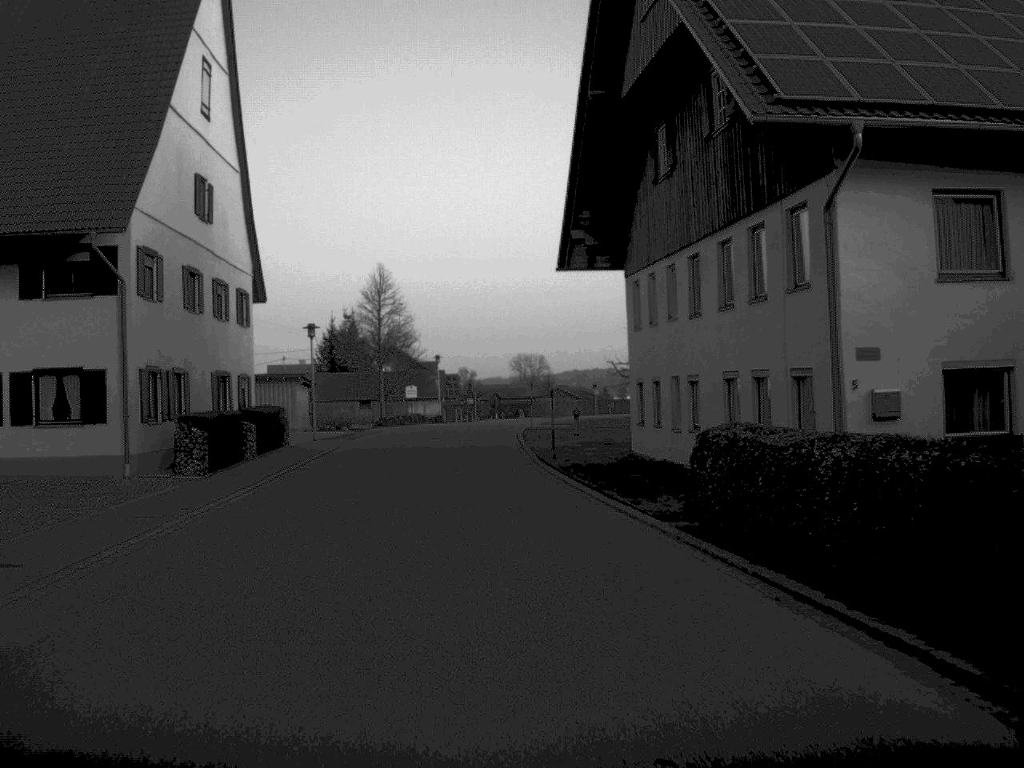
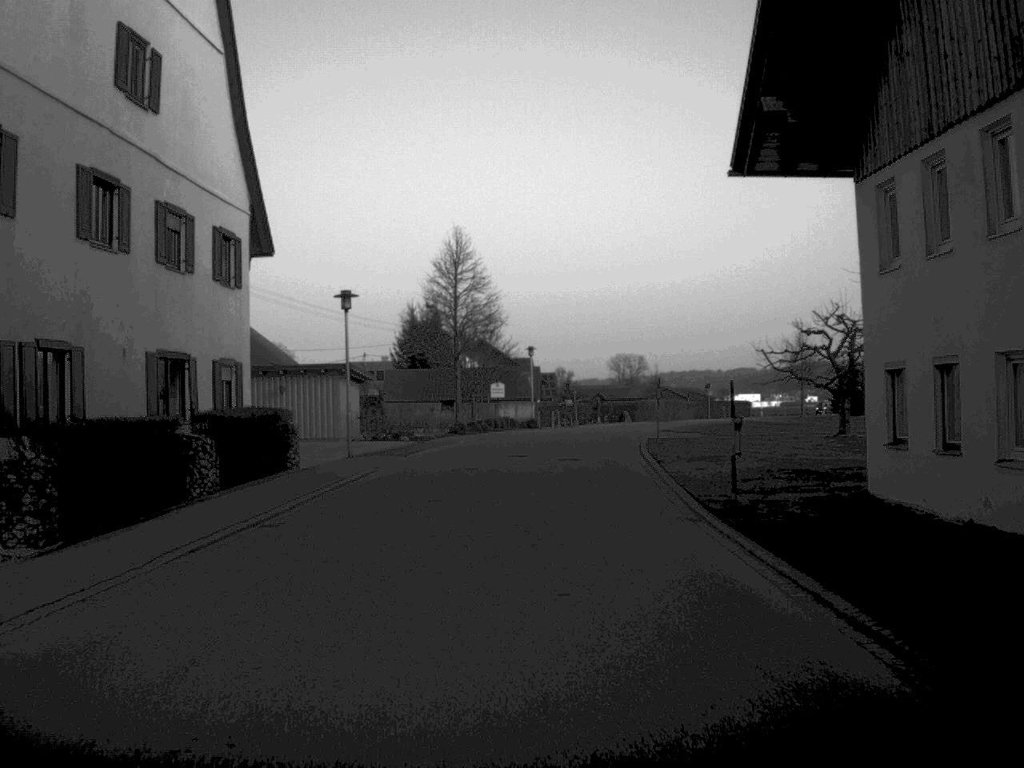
(-0.7, +14.7) m; -4°
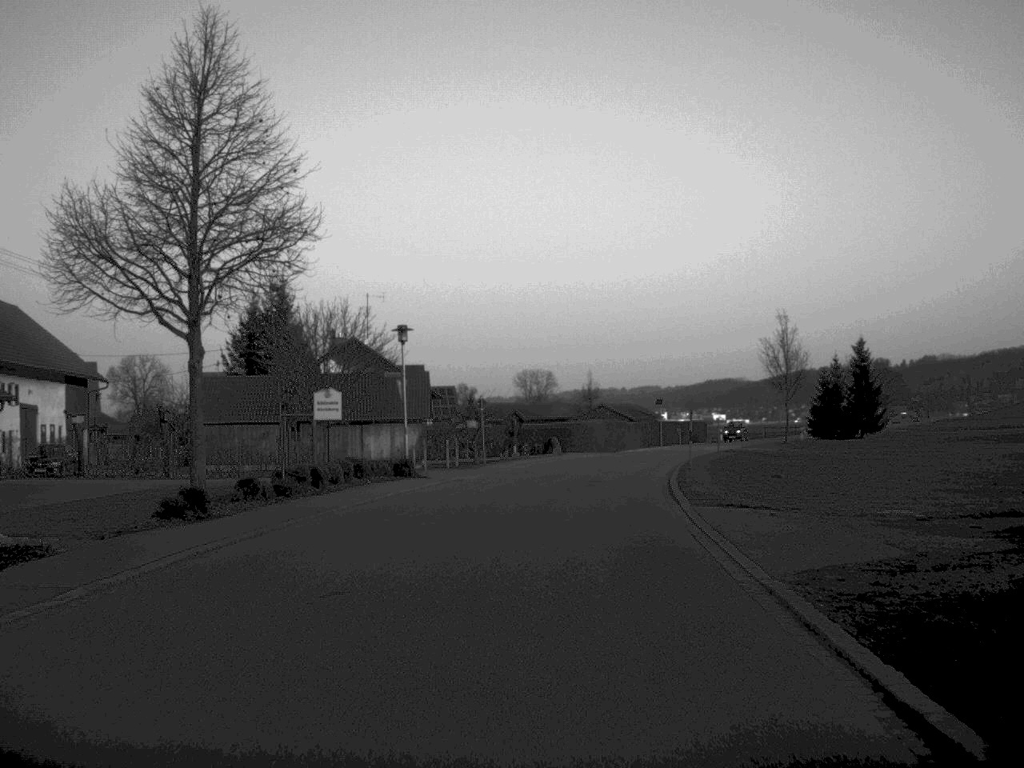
(+1.0, +31.9) m; +5°
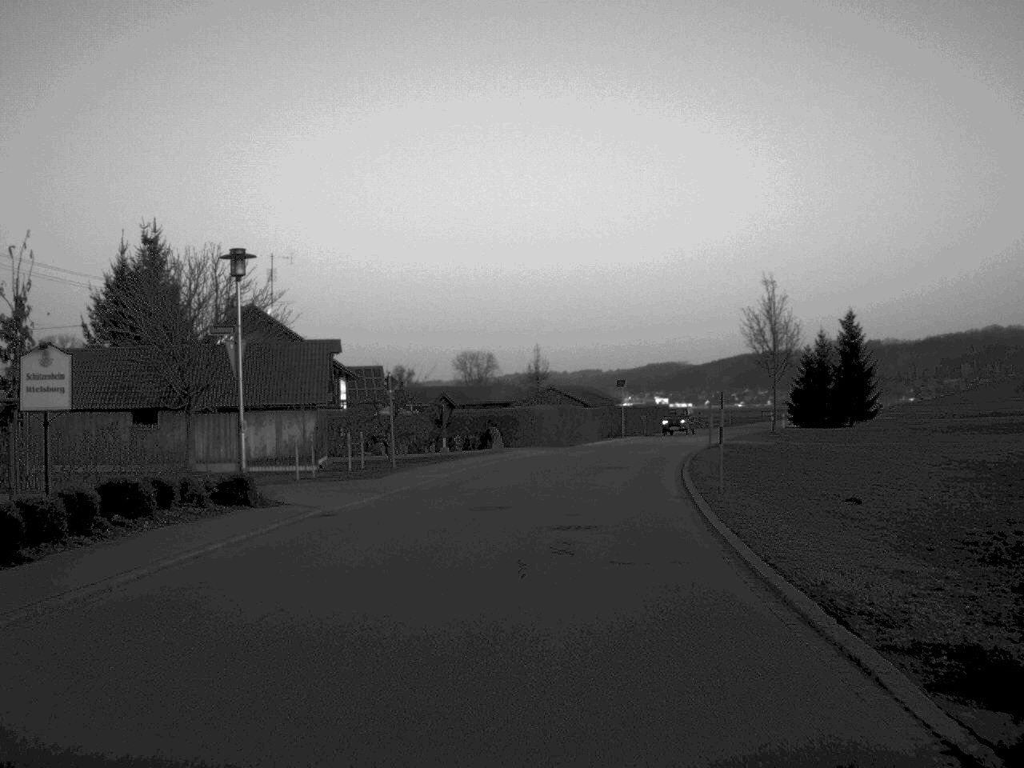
(+0.3, +15.5) m; +3°
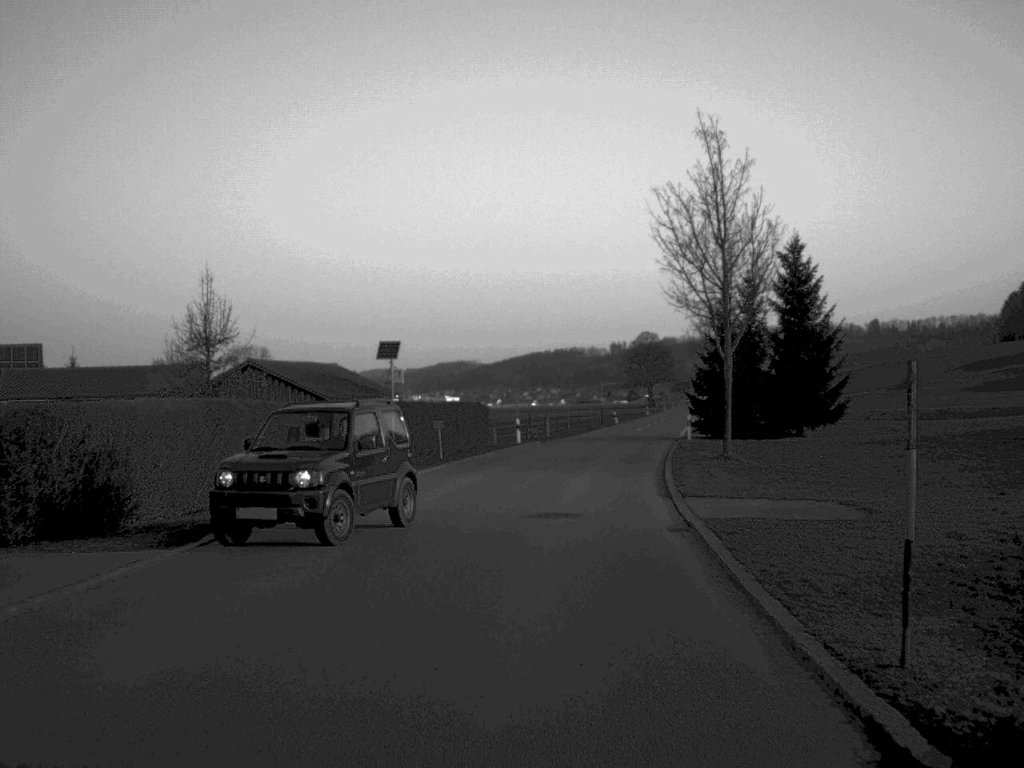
(+3.4, +41.3) m; +9°
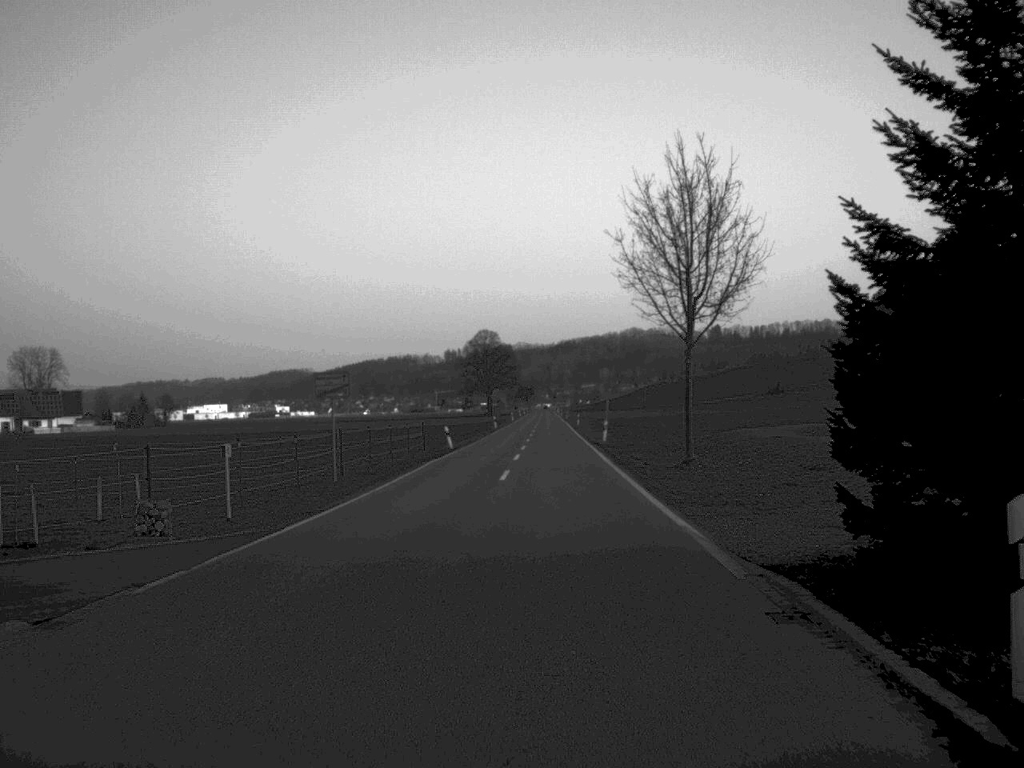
(+3.2, +45.7) m; +7°
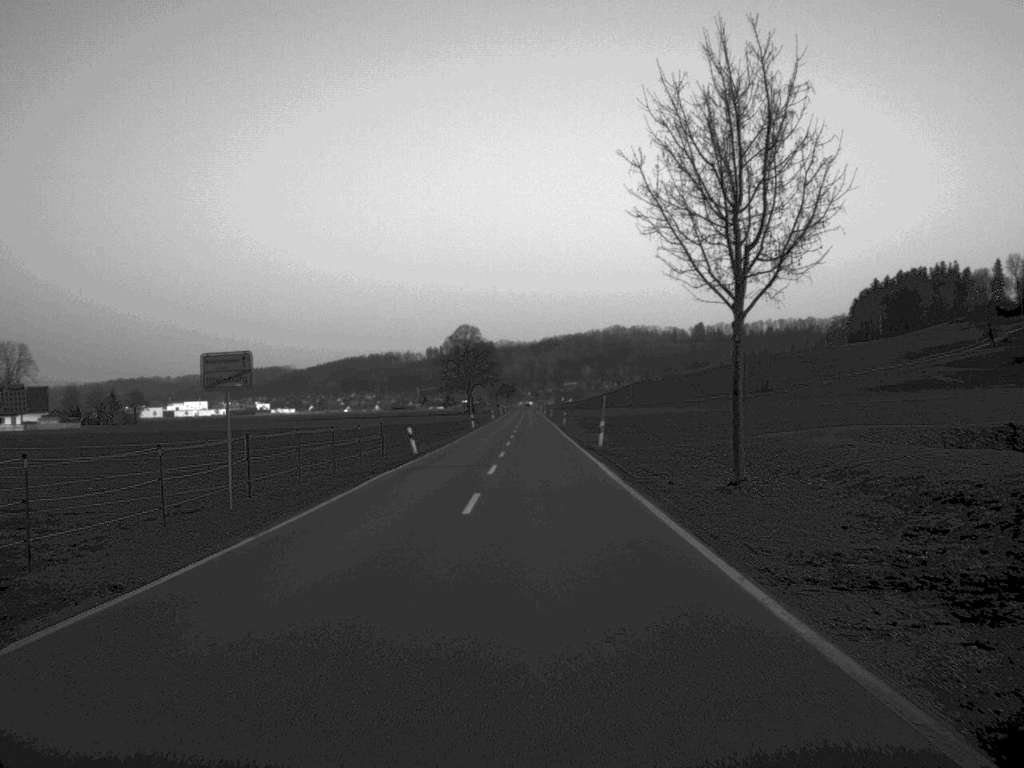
(+0.1, +9.9) m; +1°
